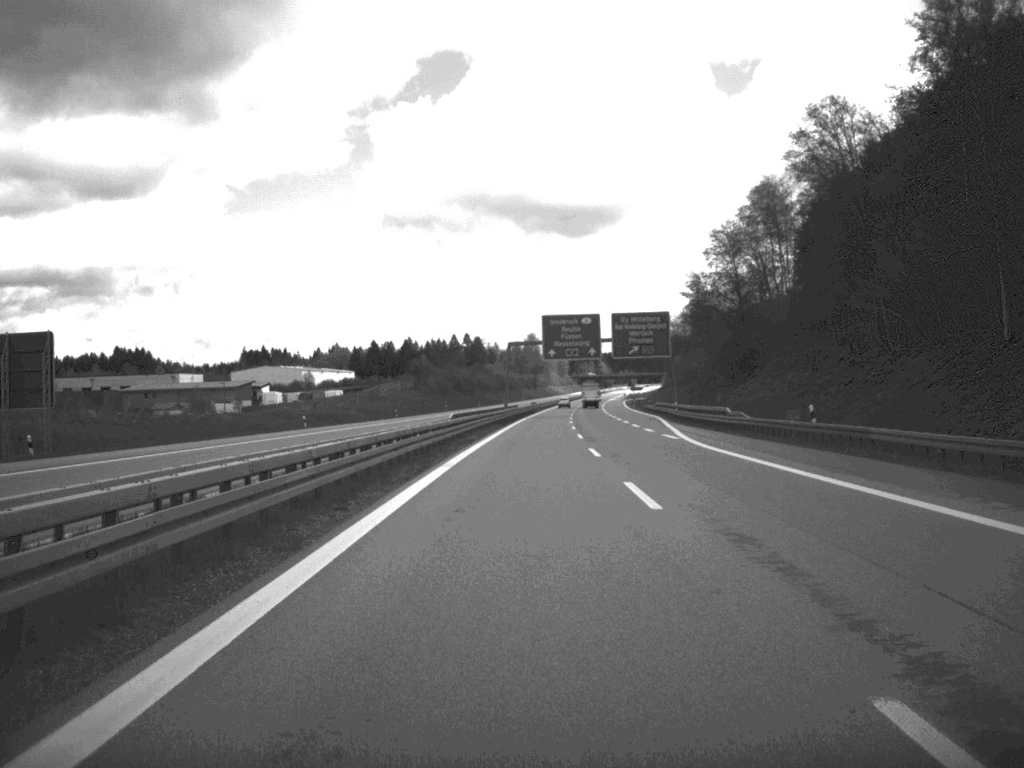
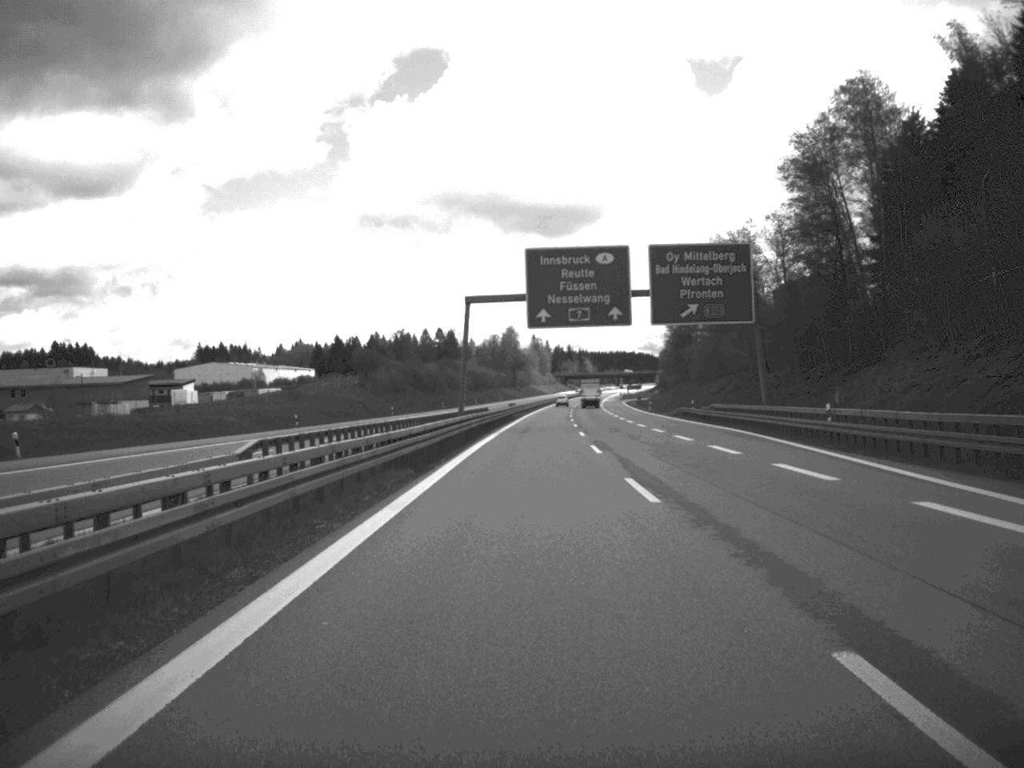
(+0.4, +51.9) m; +1°
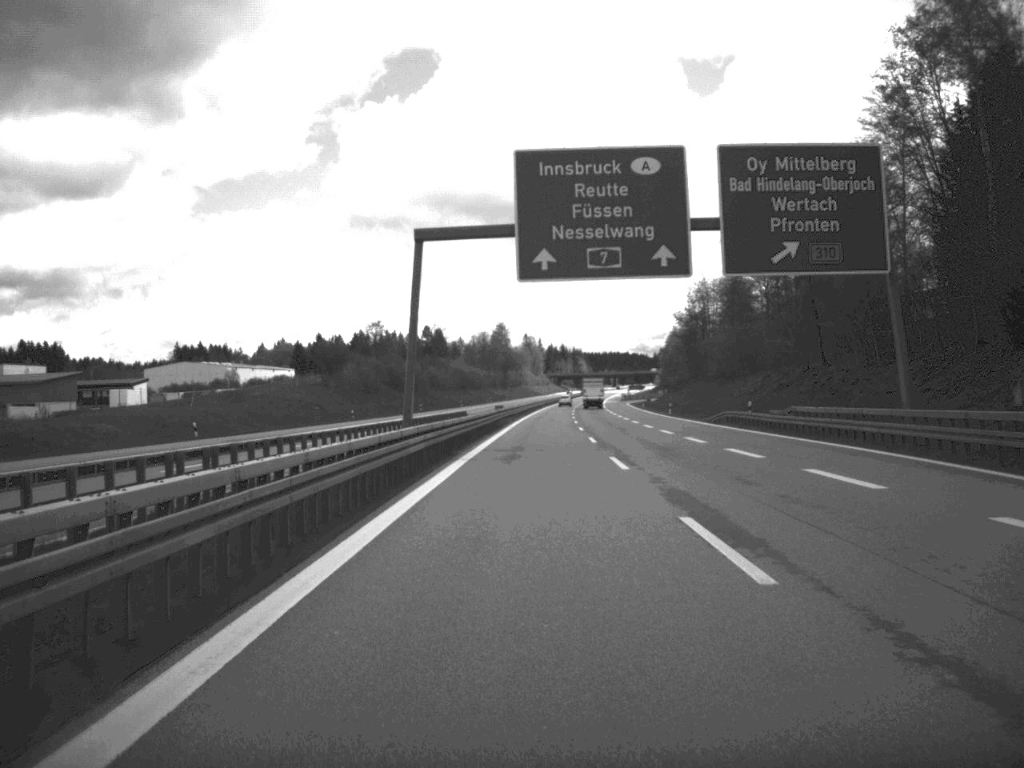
(+0.1, +26.6) m; 0°
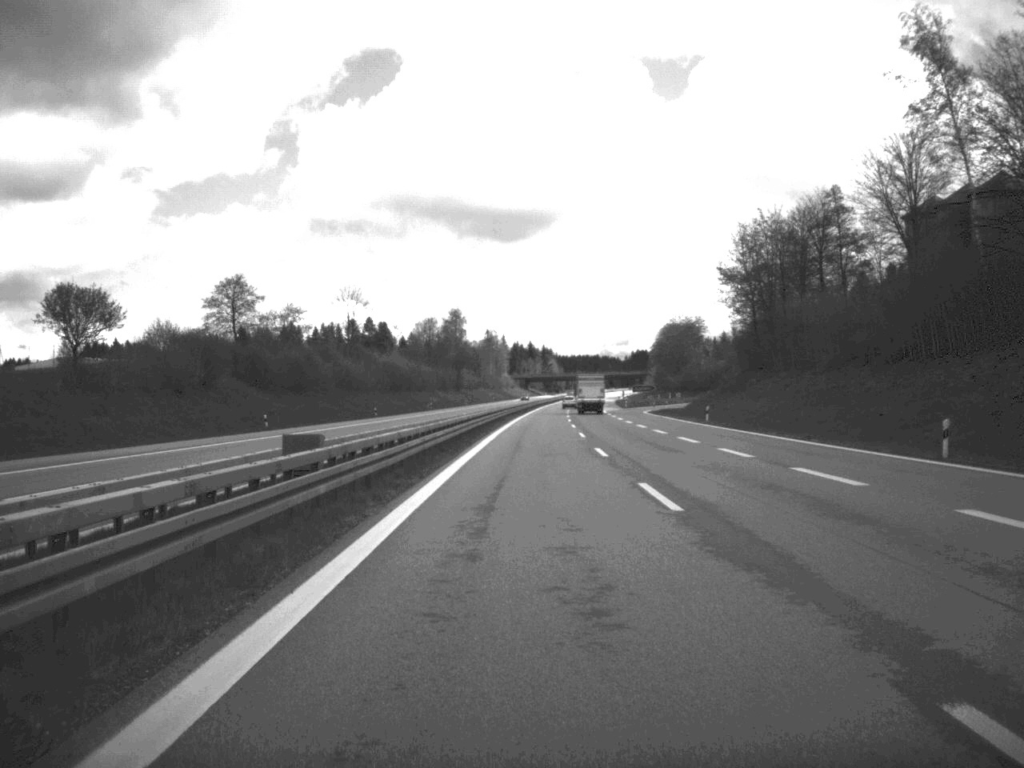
(+1.0, +81.2) m; +1°
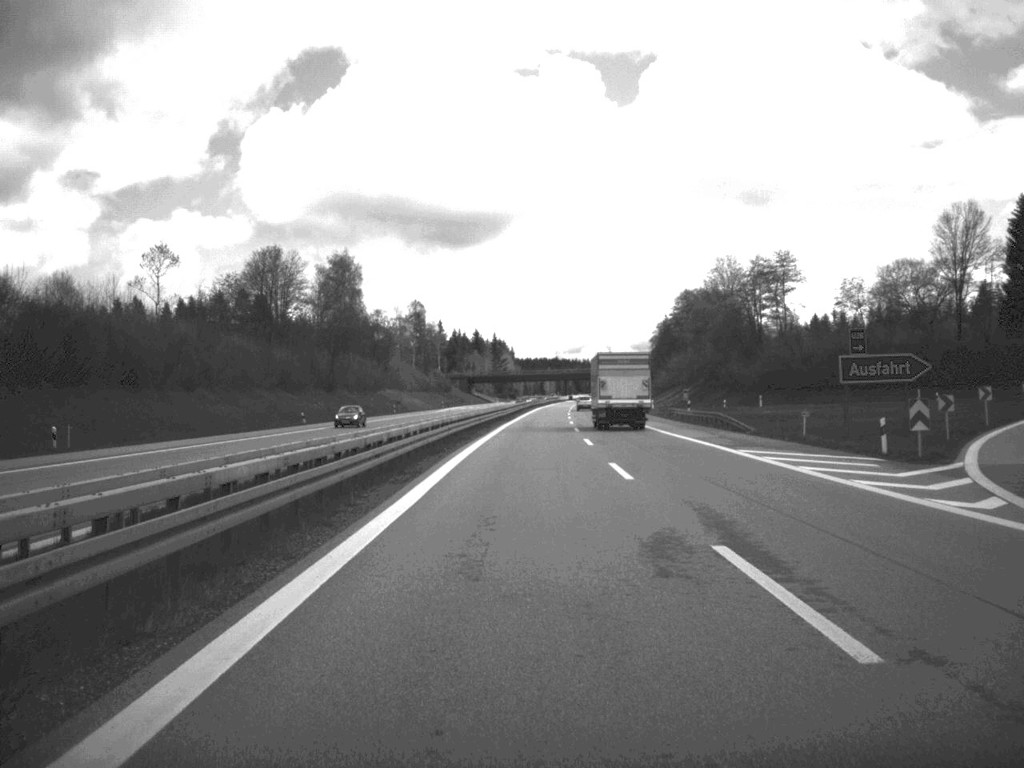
(+2.1, +134.5) m; +2°
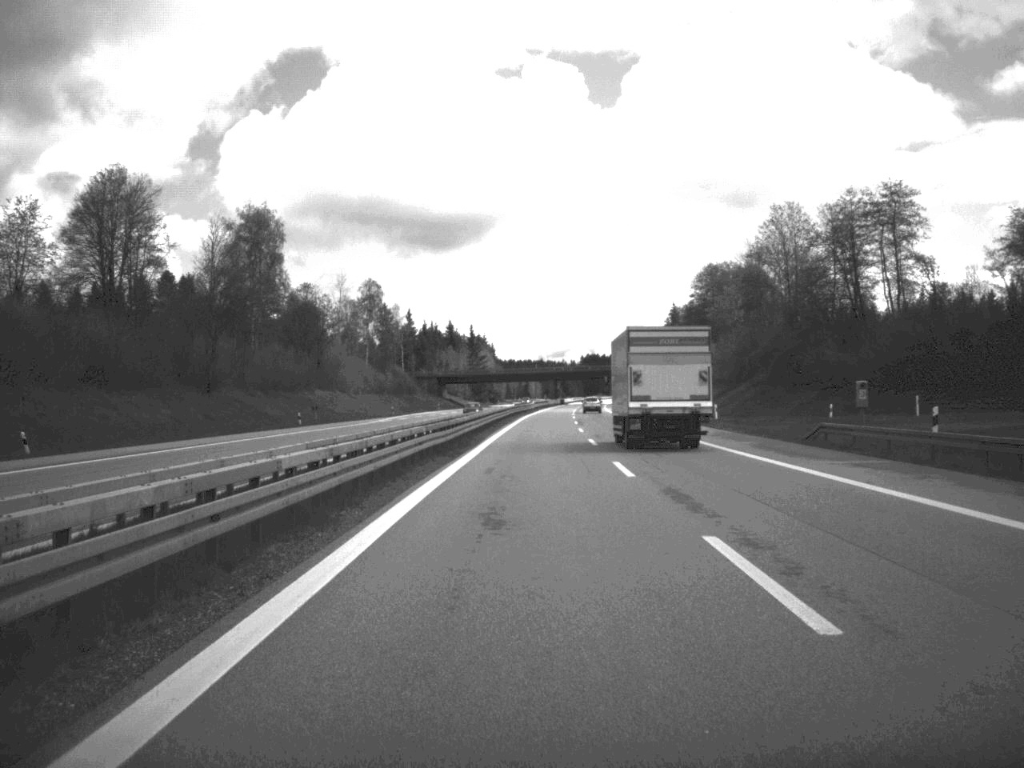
(+0.3, +52.0) m; +1°
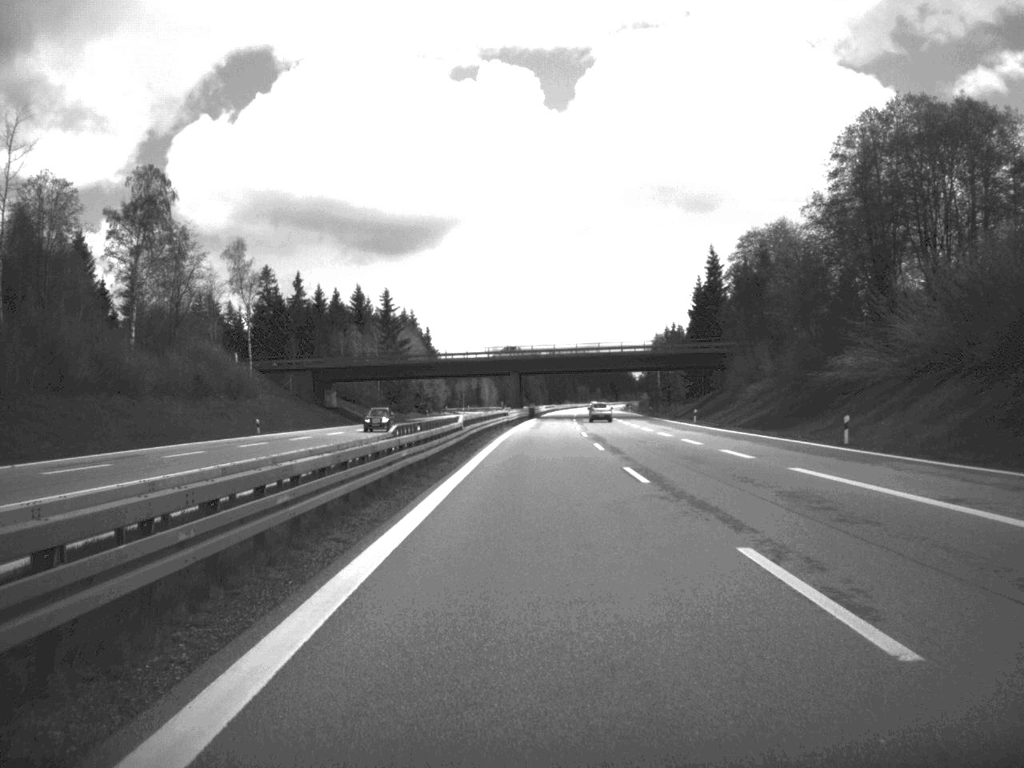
(+1.6, +107.2) m; +2°
